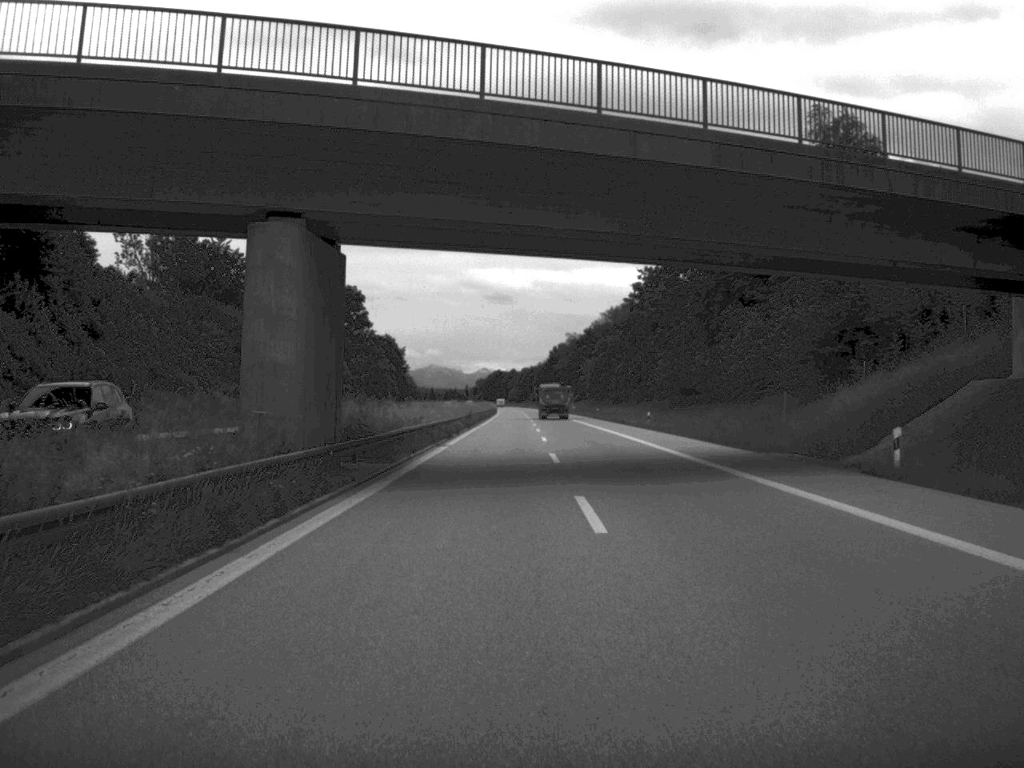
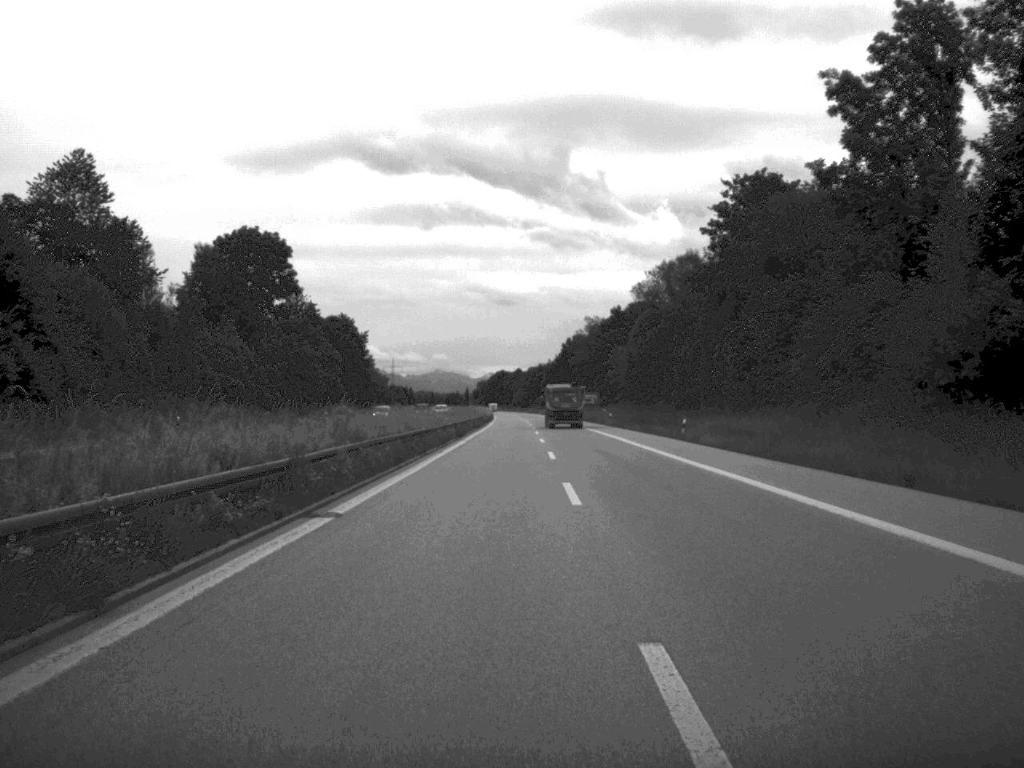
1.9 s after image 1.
(-0.1, +65.7) m; 0°
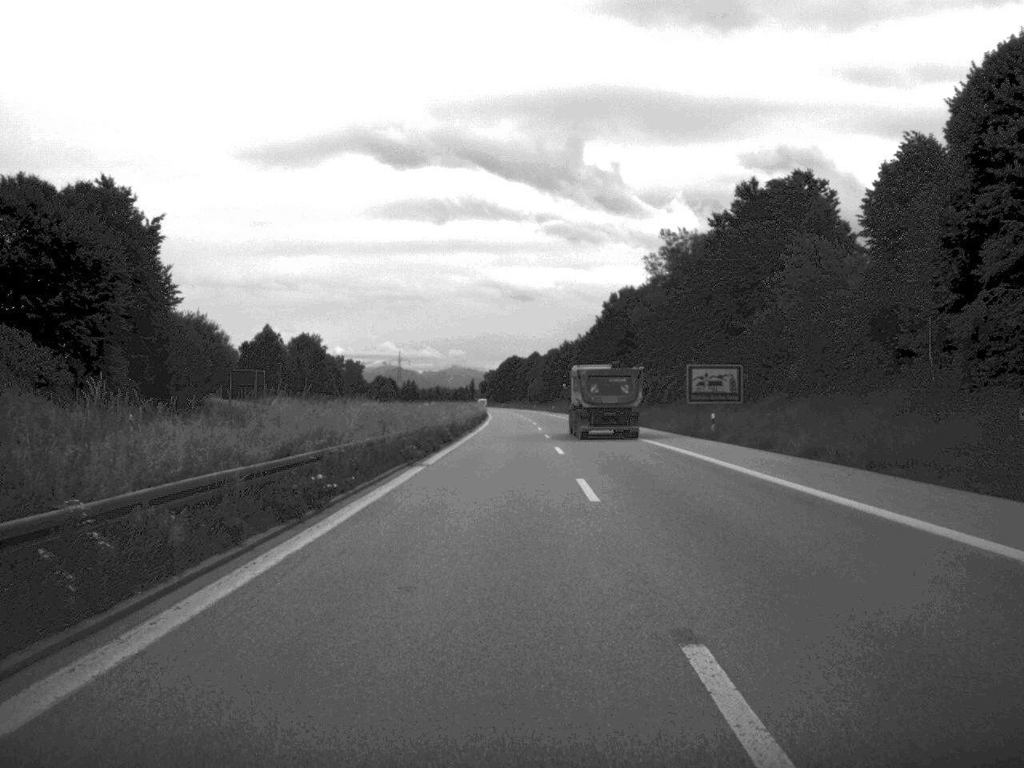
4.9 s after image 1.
(-0.6, +106.3) m; -1°
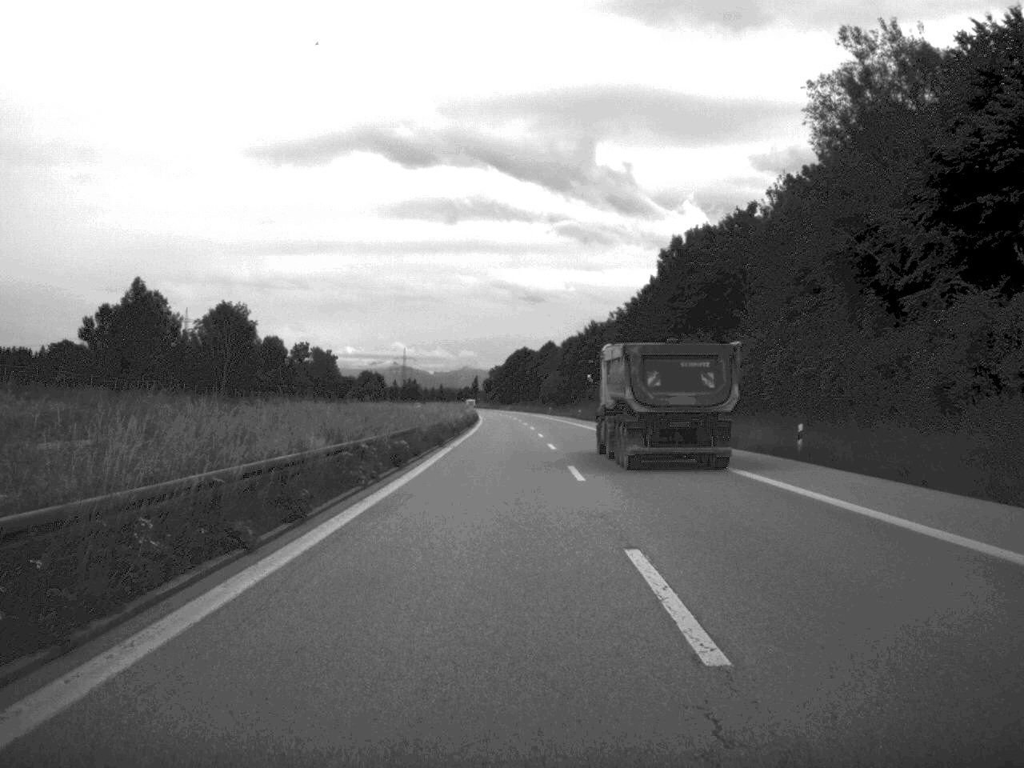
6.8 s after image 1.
(-0.2, +65.4) m; -1°
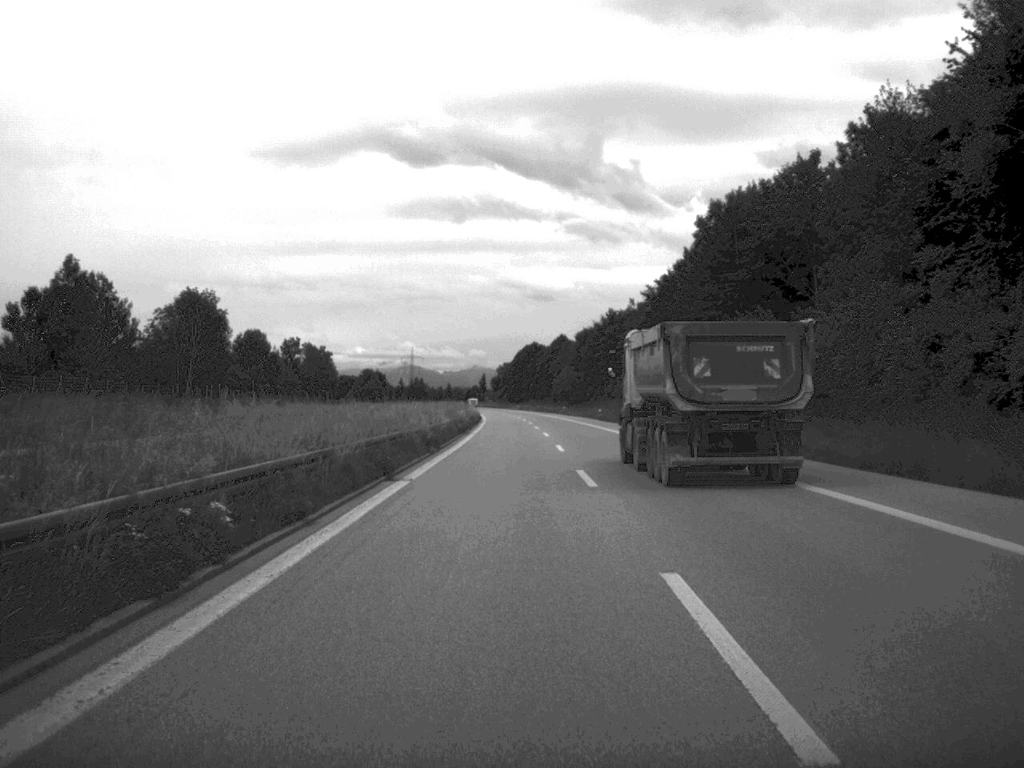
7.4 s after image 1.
(-0.1, +20.0) m; 0°
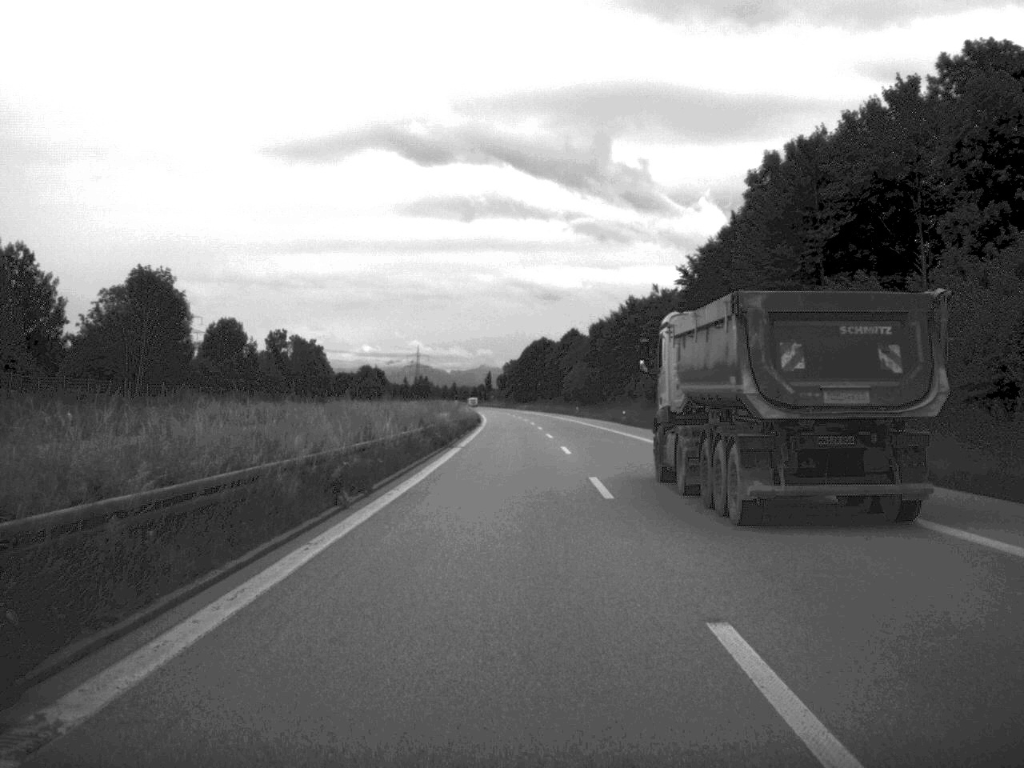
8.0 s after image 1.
(-0.1, +19.9) m; 0°
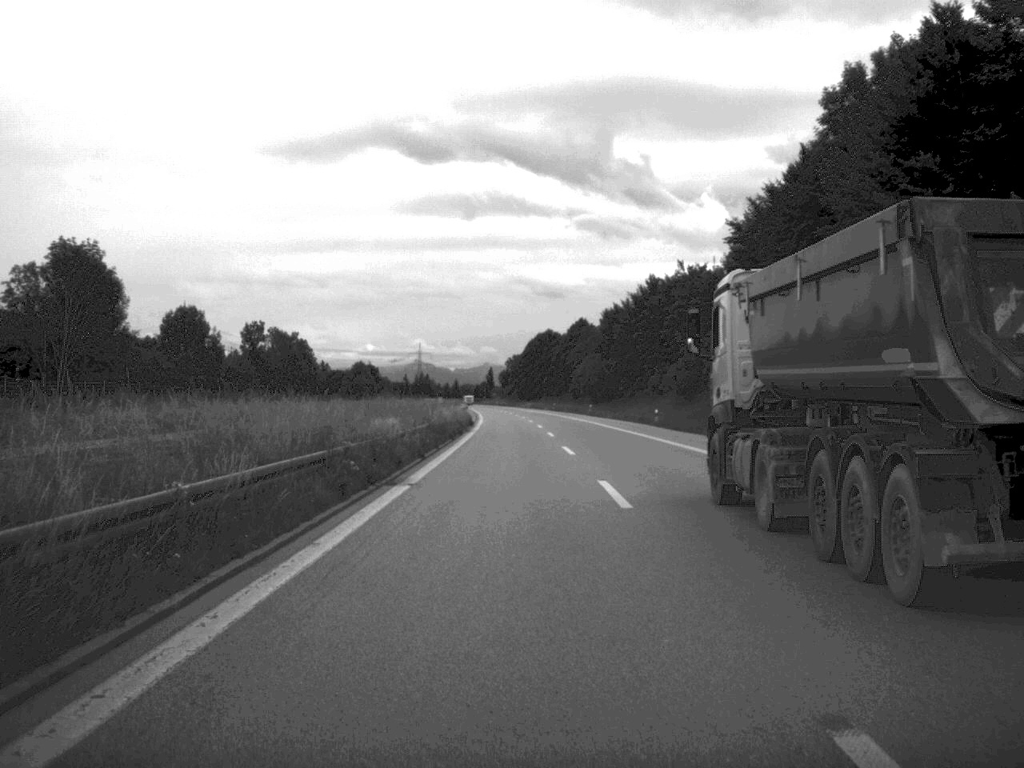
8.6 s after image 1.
(0.0, +20.7) m; 0°
